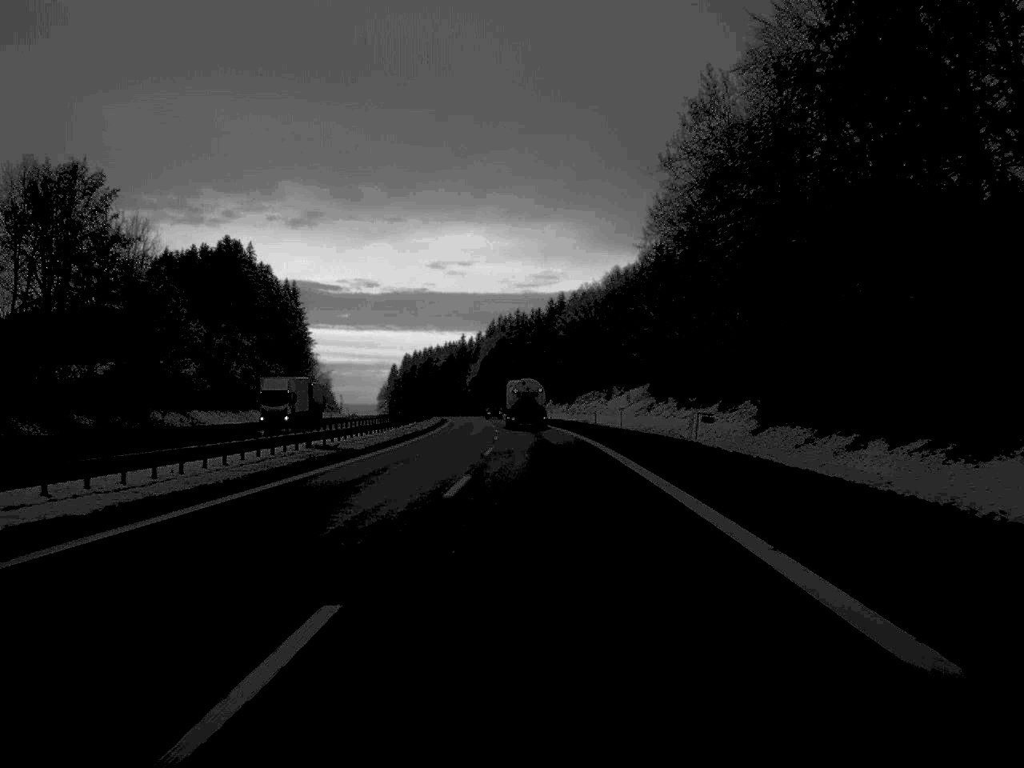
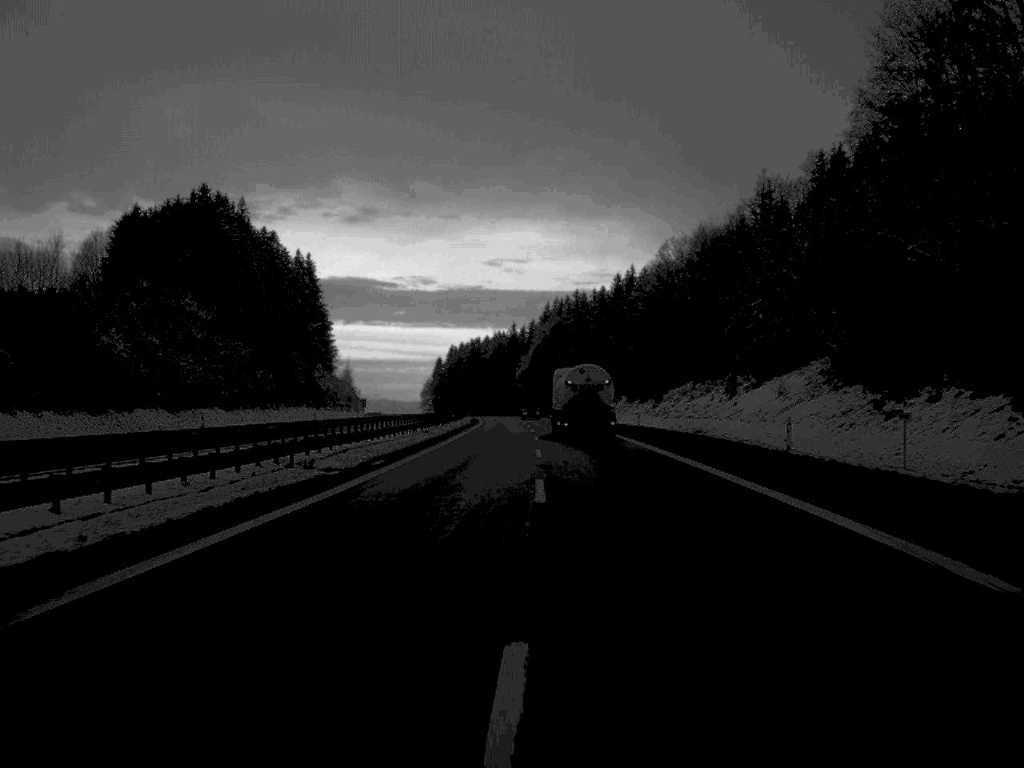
(-1.2, +55.1) m; -2°
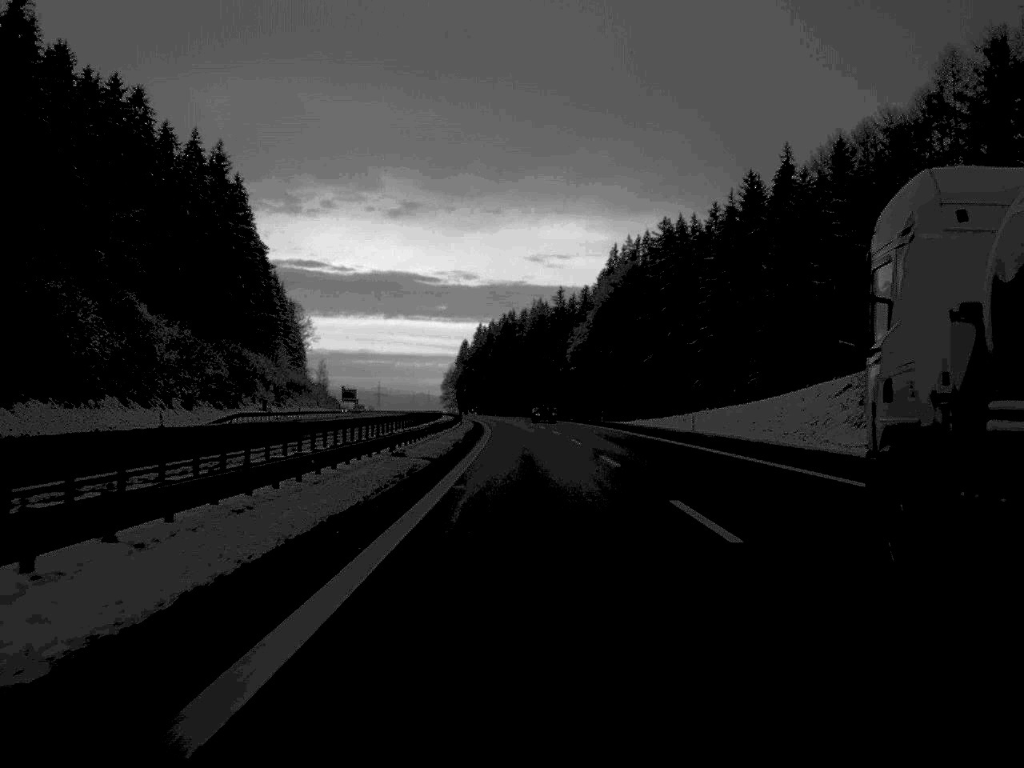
(-2.4, +113.8) m; -2°
